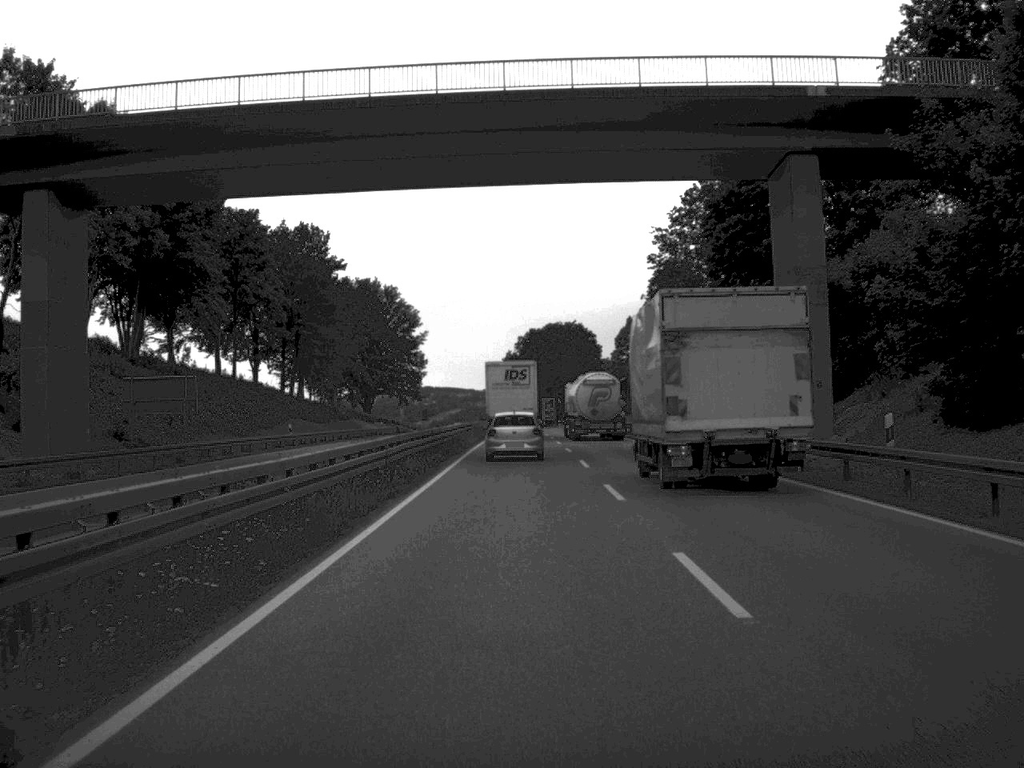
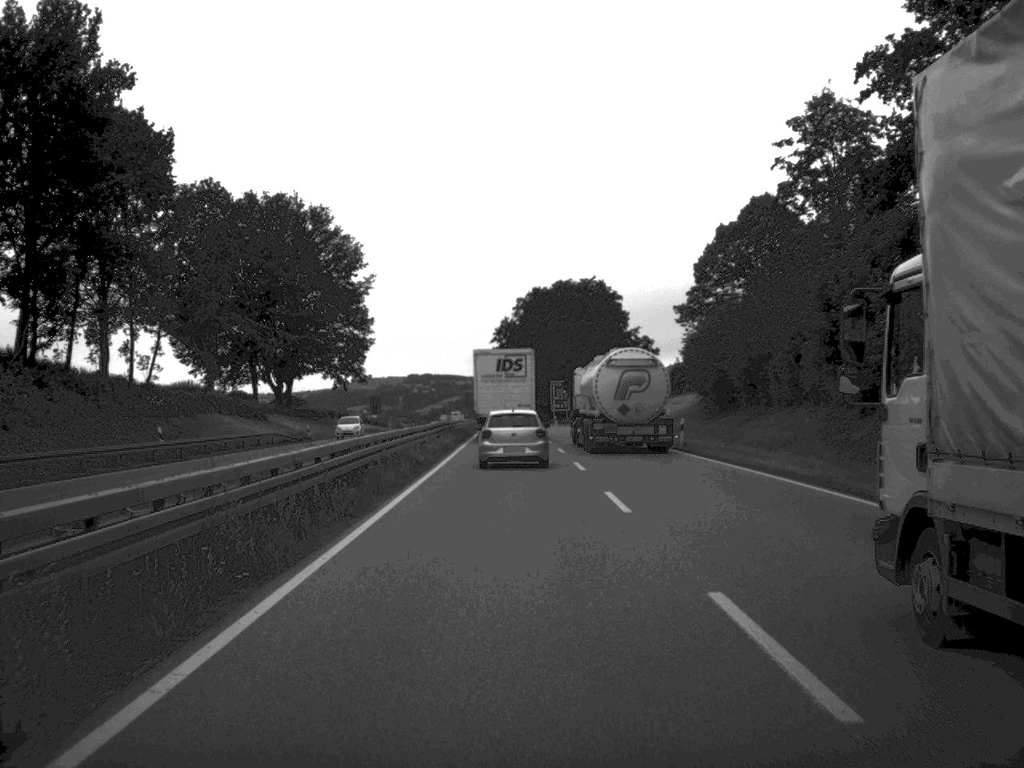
(-0.3, +73.8) m; 0°
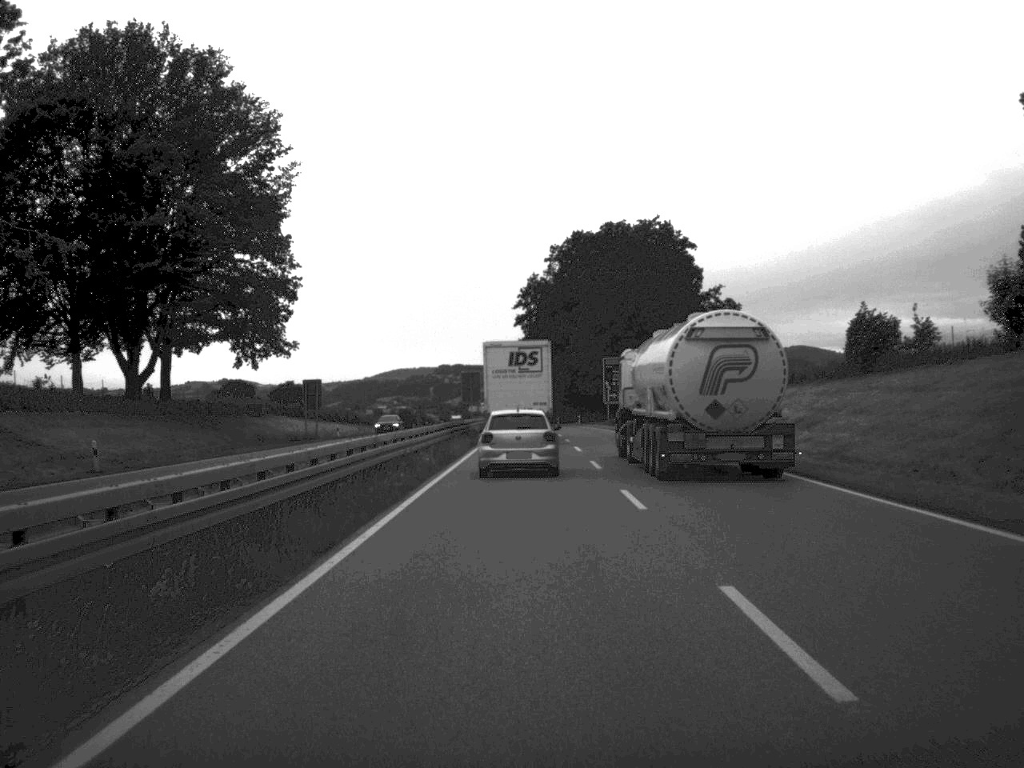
(-0.7, +58.7) m; -2°
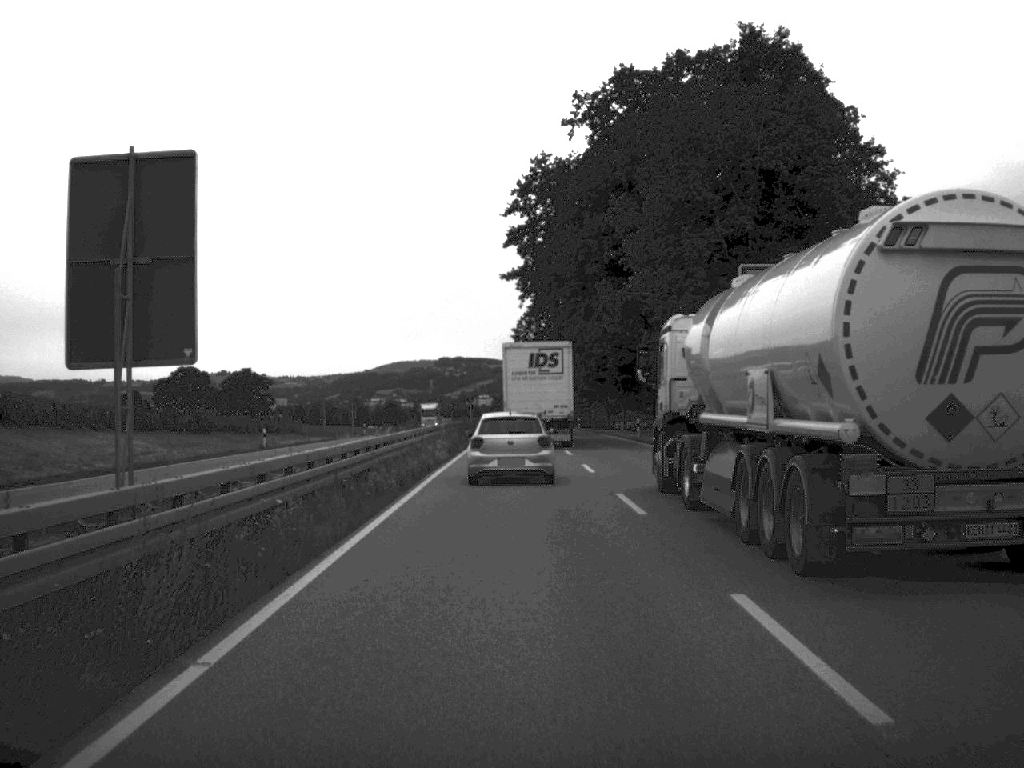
(0.0, +71.3) m; 0°
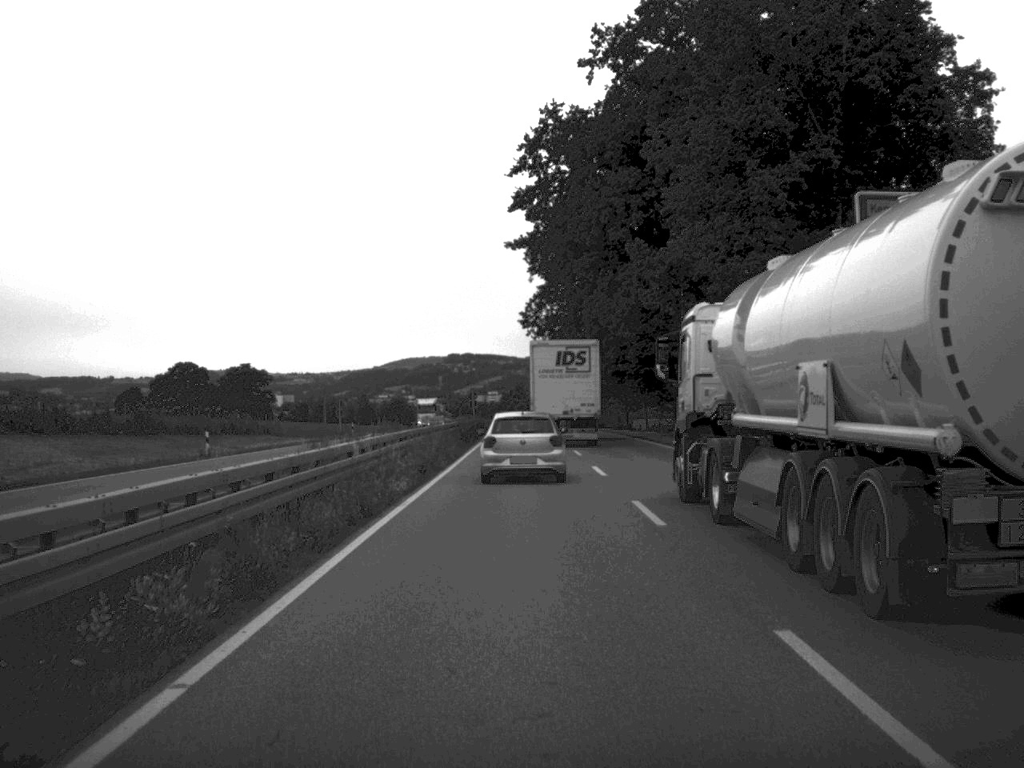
(-0.1, +13.5) m; 0°
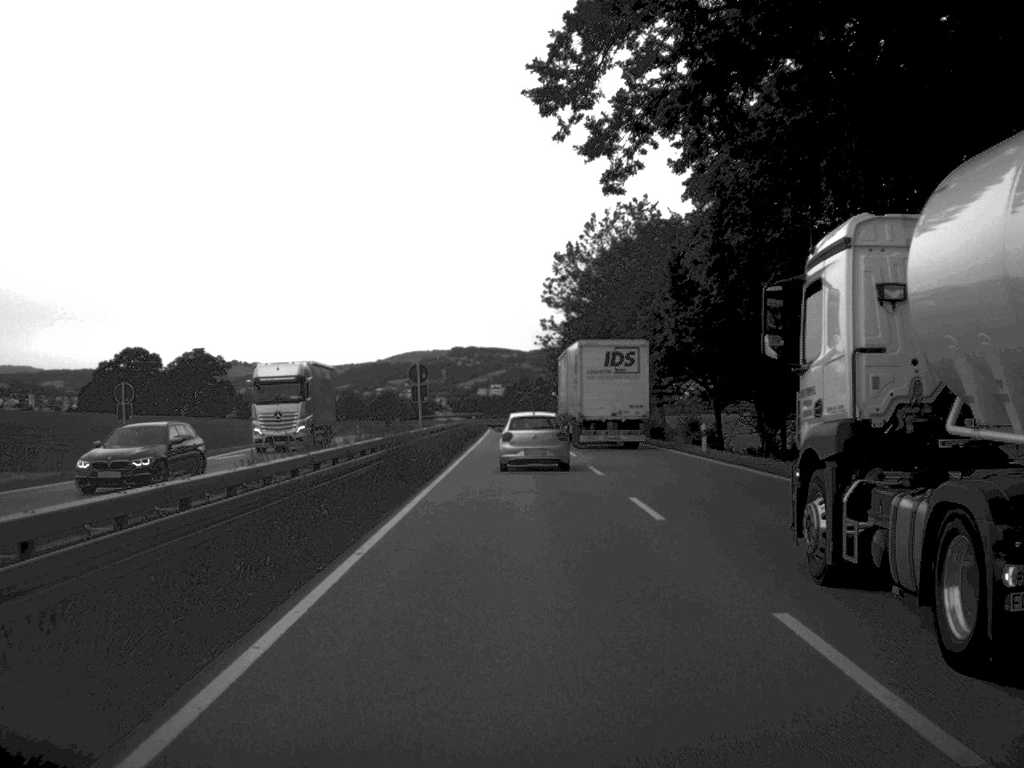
(-0.4, +58.0) m; 0°
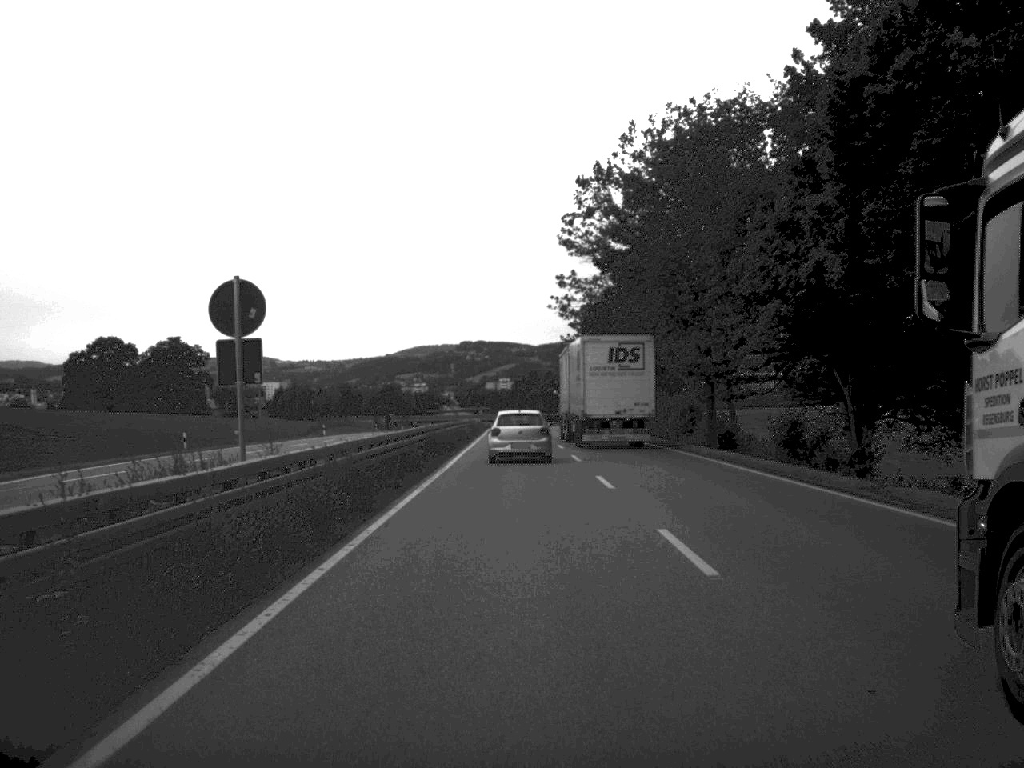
(0.0, +29.2) m; -1°
